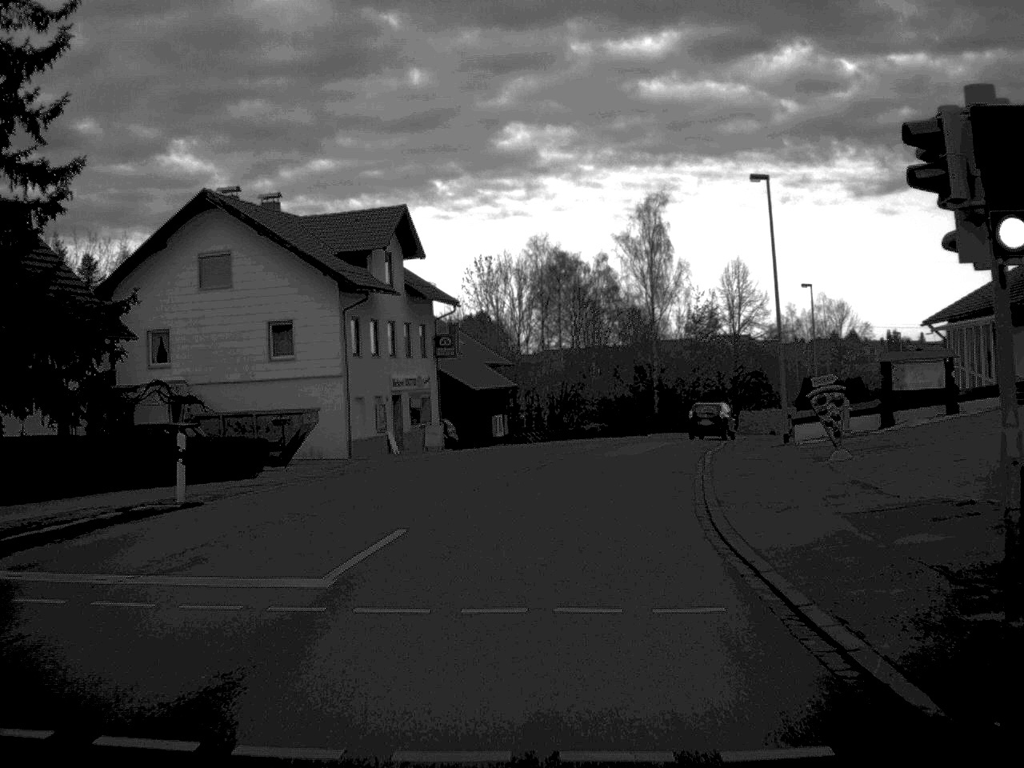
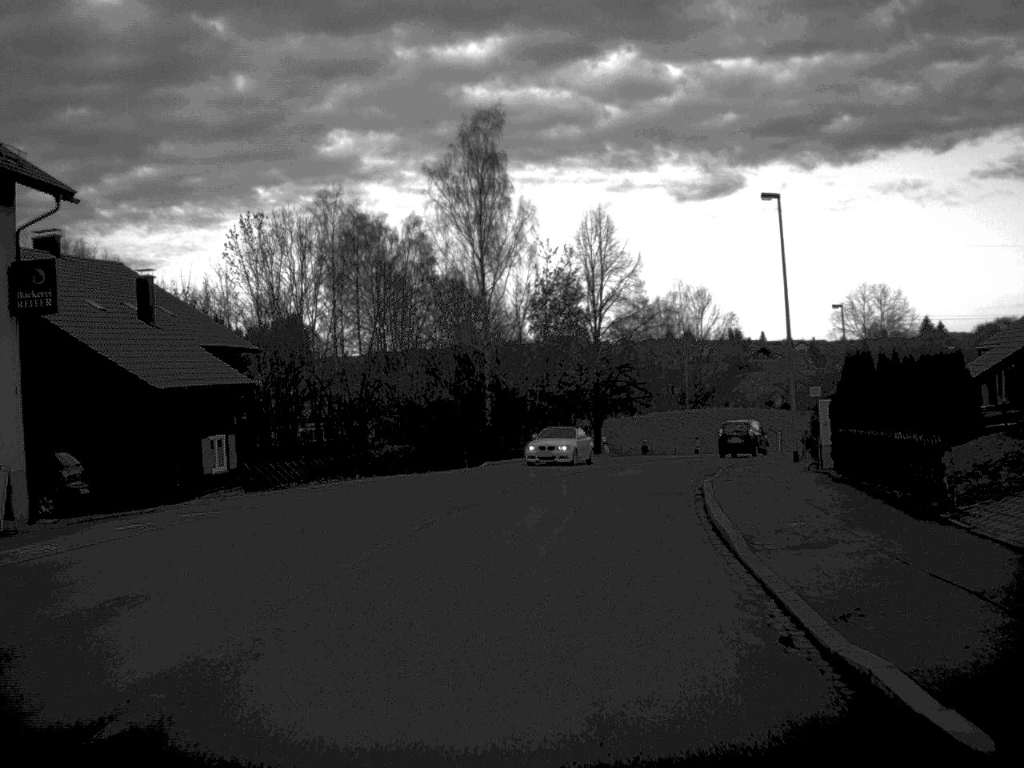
(+2.2, +30.2) m; +8°
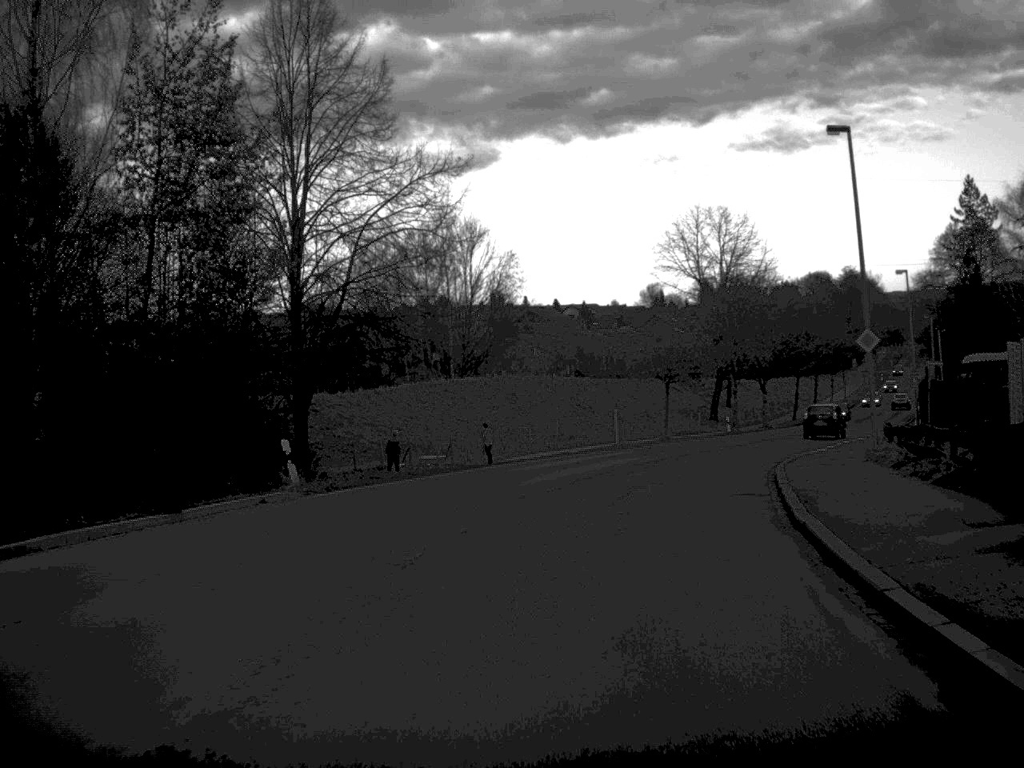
(+3.3, +38.6) m; +11°
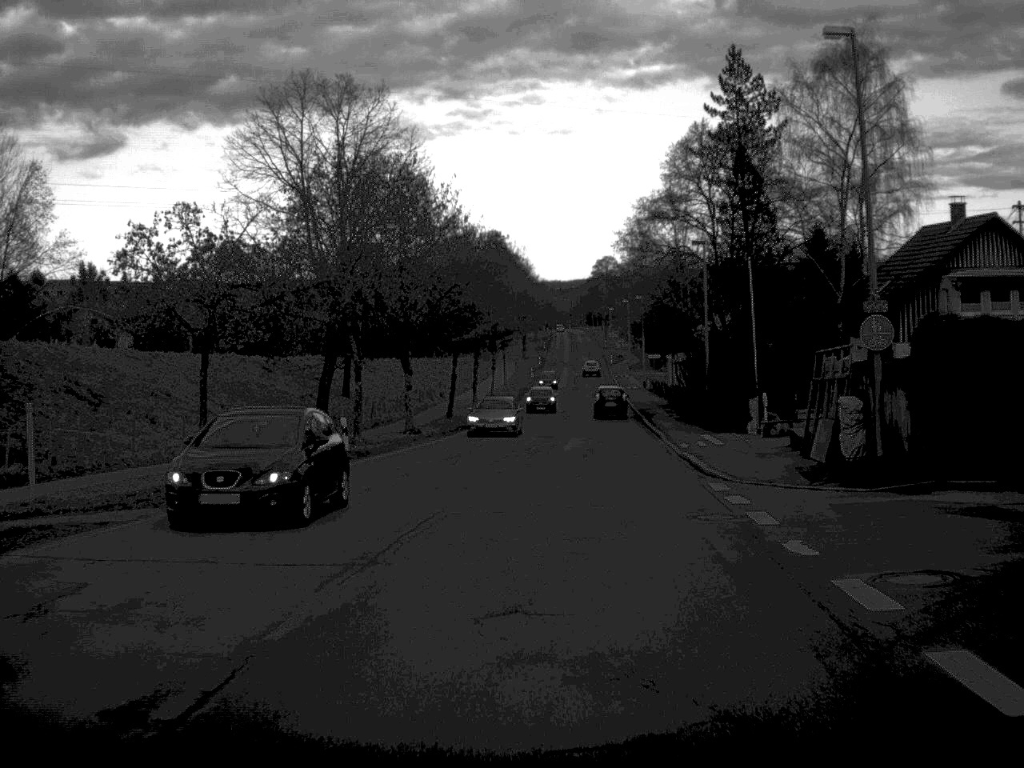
(+5.8, +39.1) m; +17°
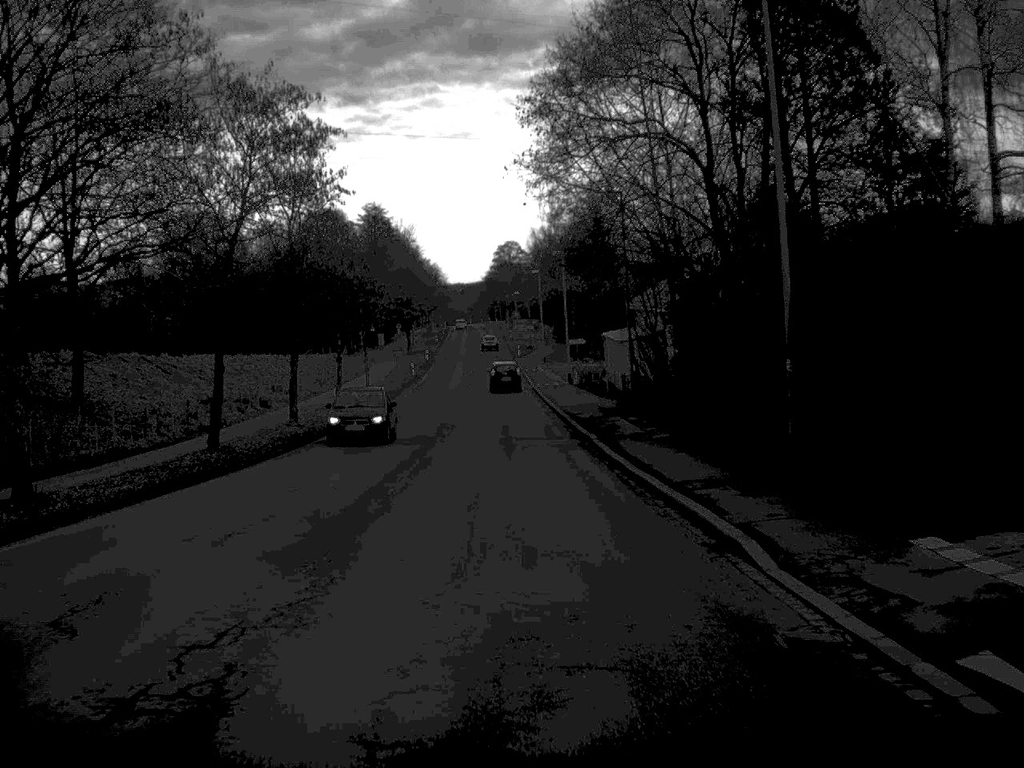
(+1.7, +33.6) m; +4°
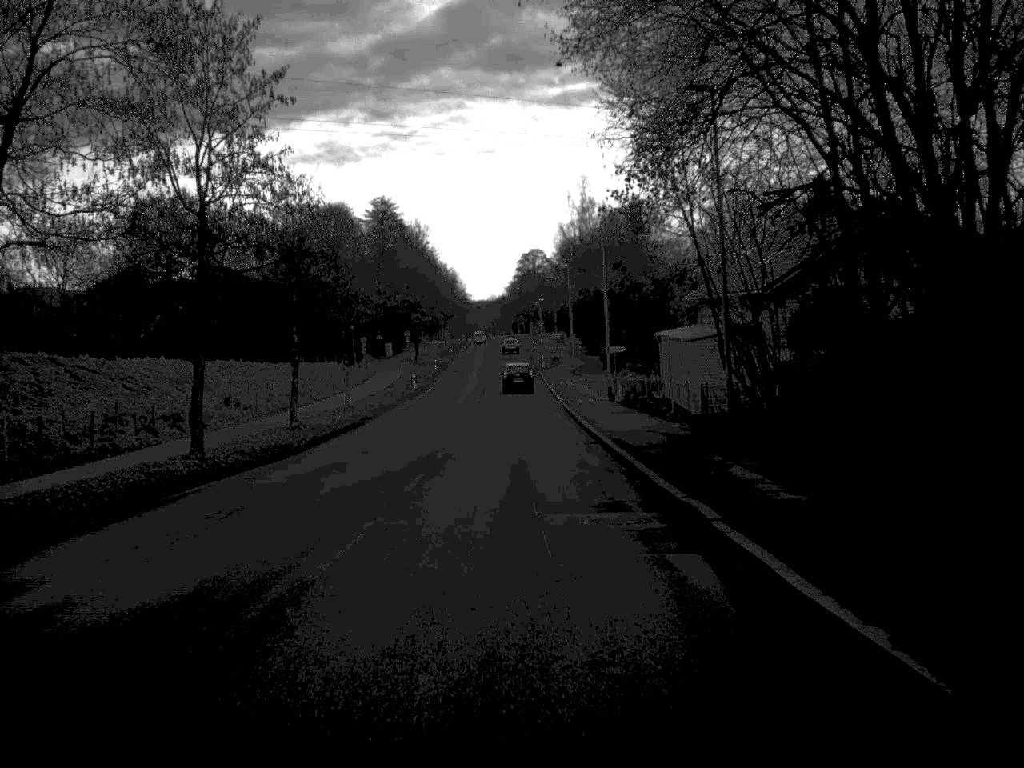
(-0.2, +17.3) m; -1°
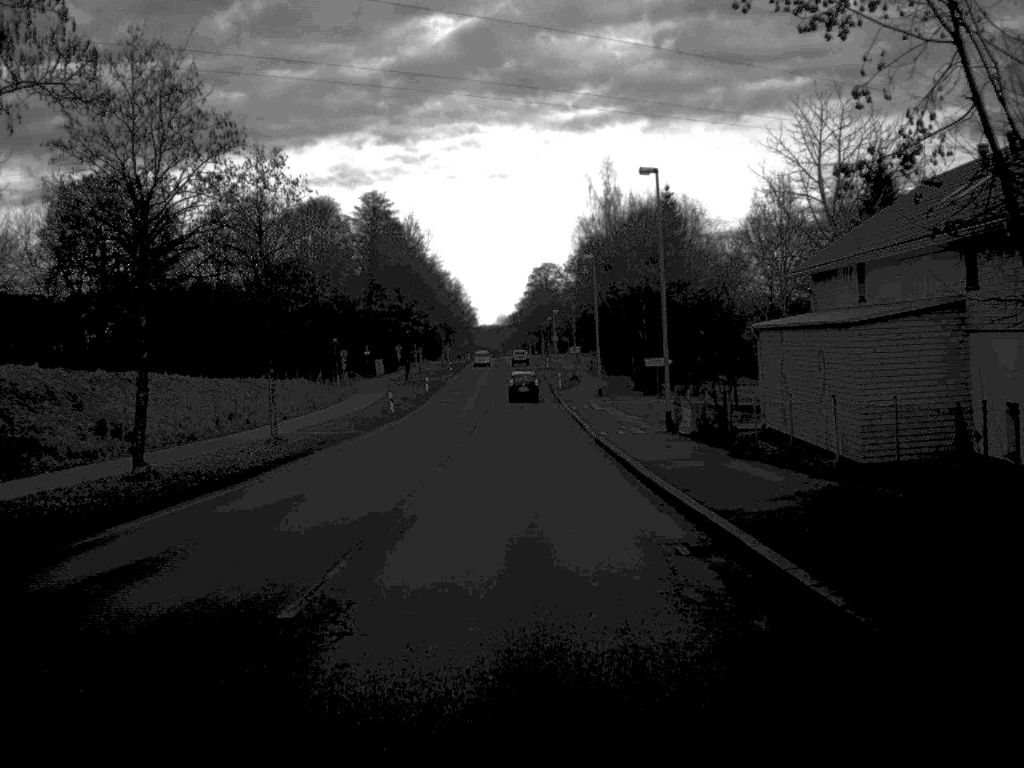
(-0.1, +19.2) m; 0°
